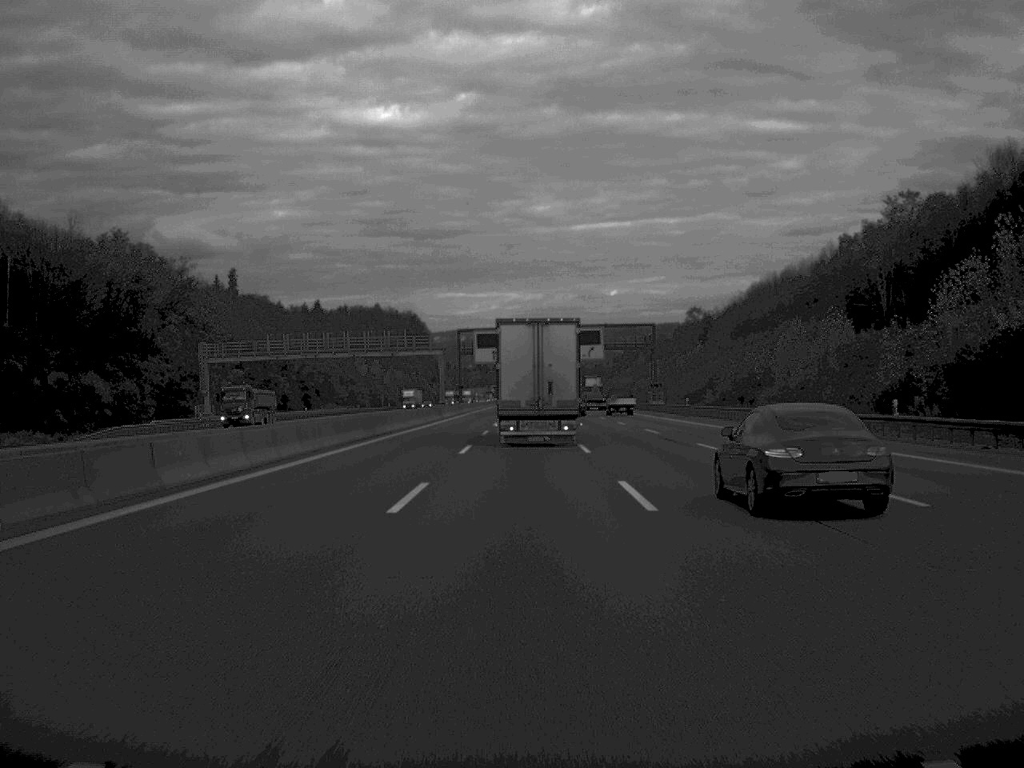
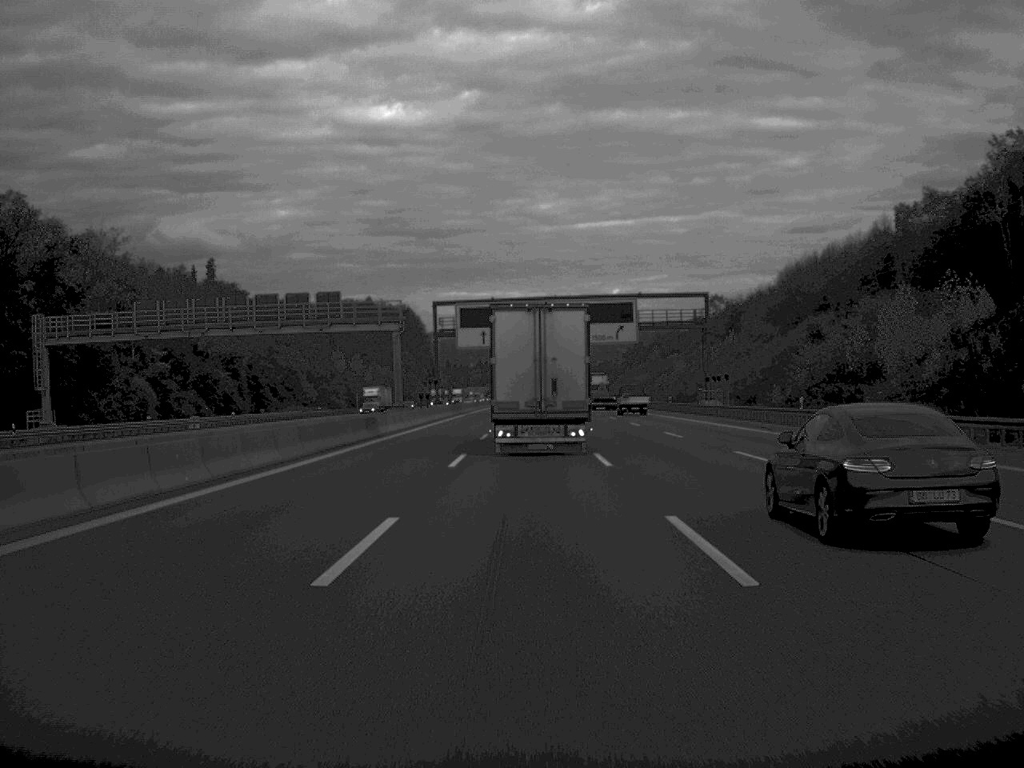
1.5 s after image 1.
(-0.1, +42.3) m; 0°
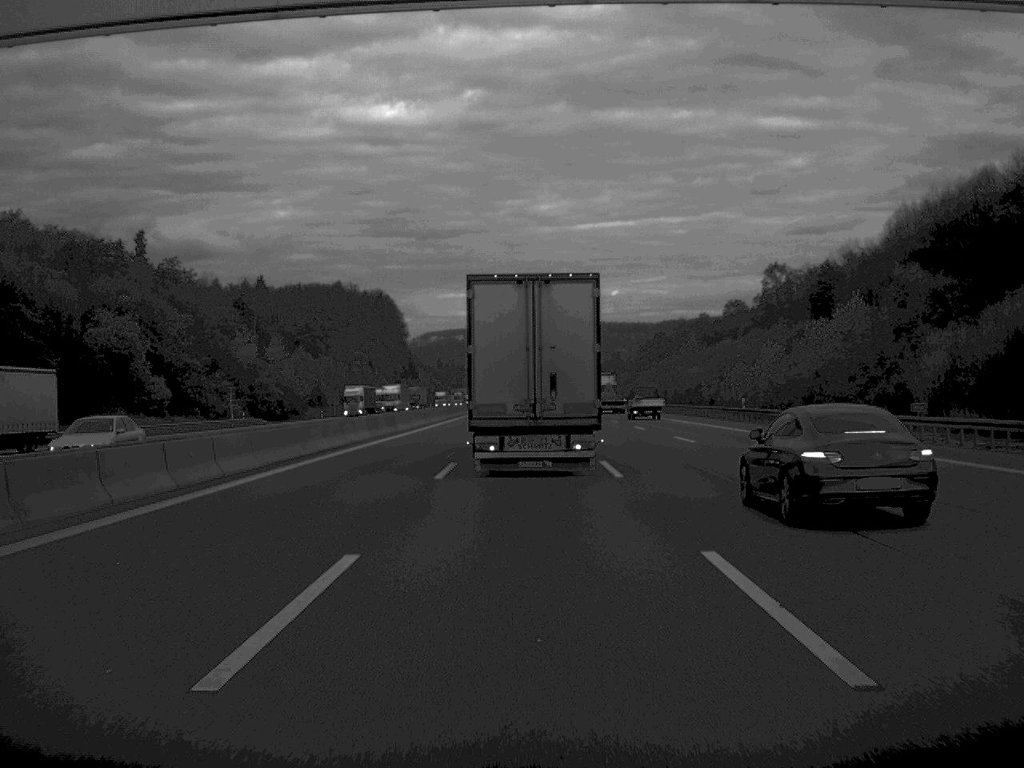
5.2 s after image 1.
(+0.2, +92.8) m; 0°
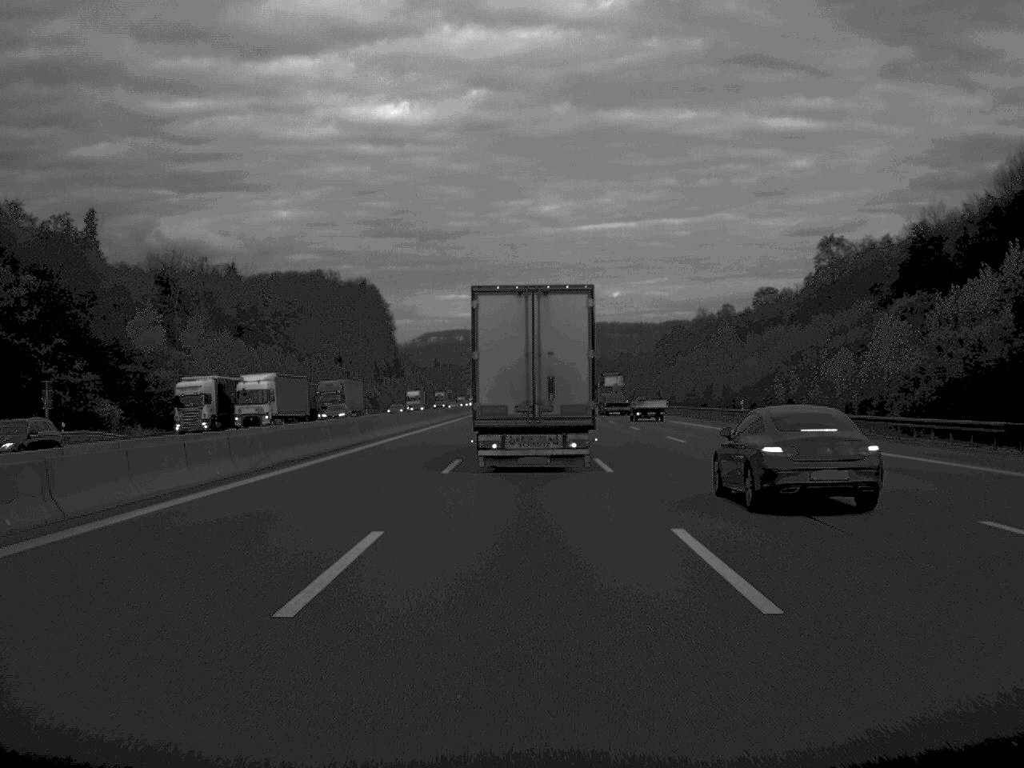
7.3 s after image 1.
(0.0, +50.9) m; 0°
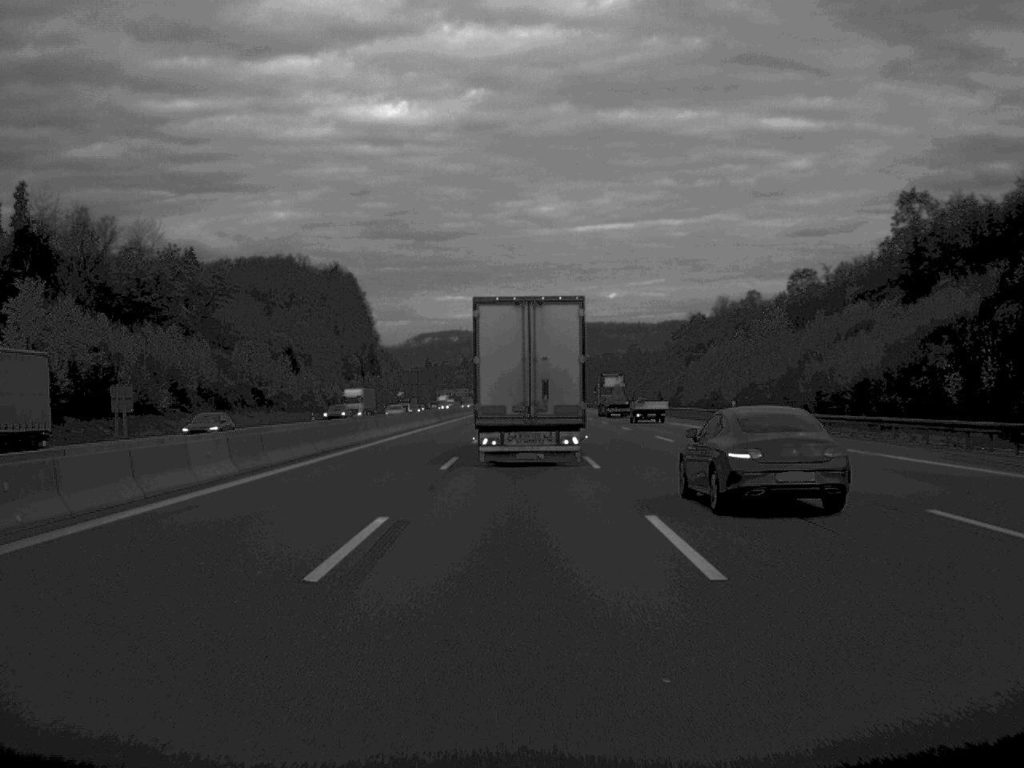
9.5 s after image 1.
(+0.1, +51.8) m; 0°
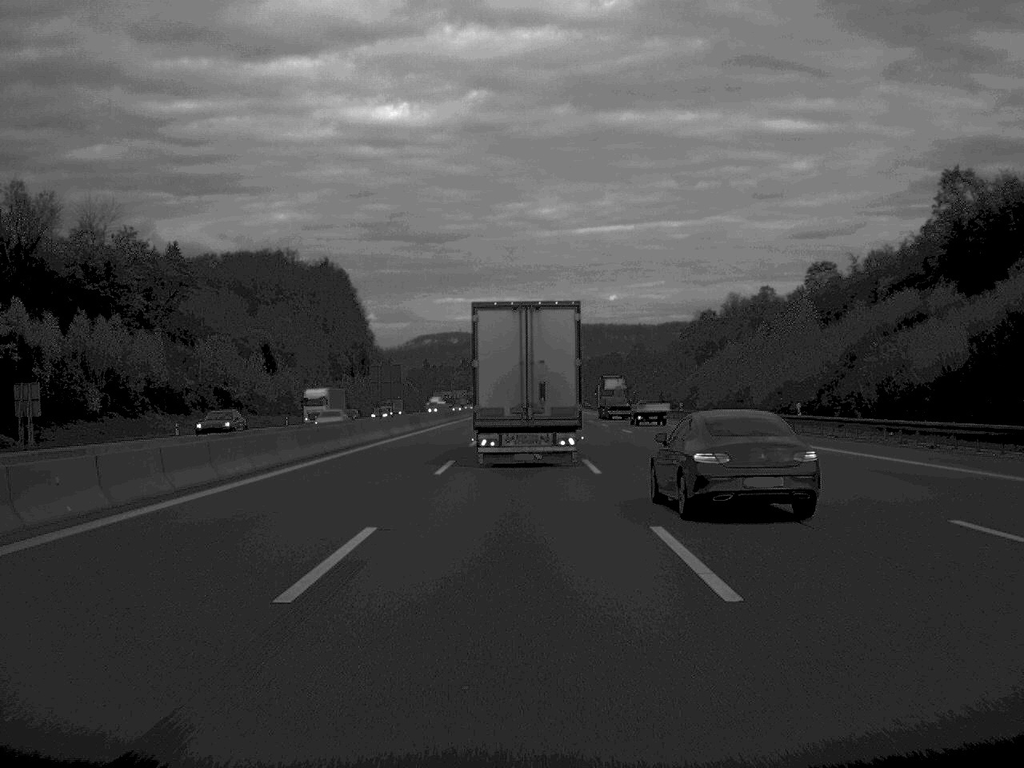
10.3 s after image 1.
(0.0, +19.5) m; 0°
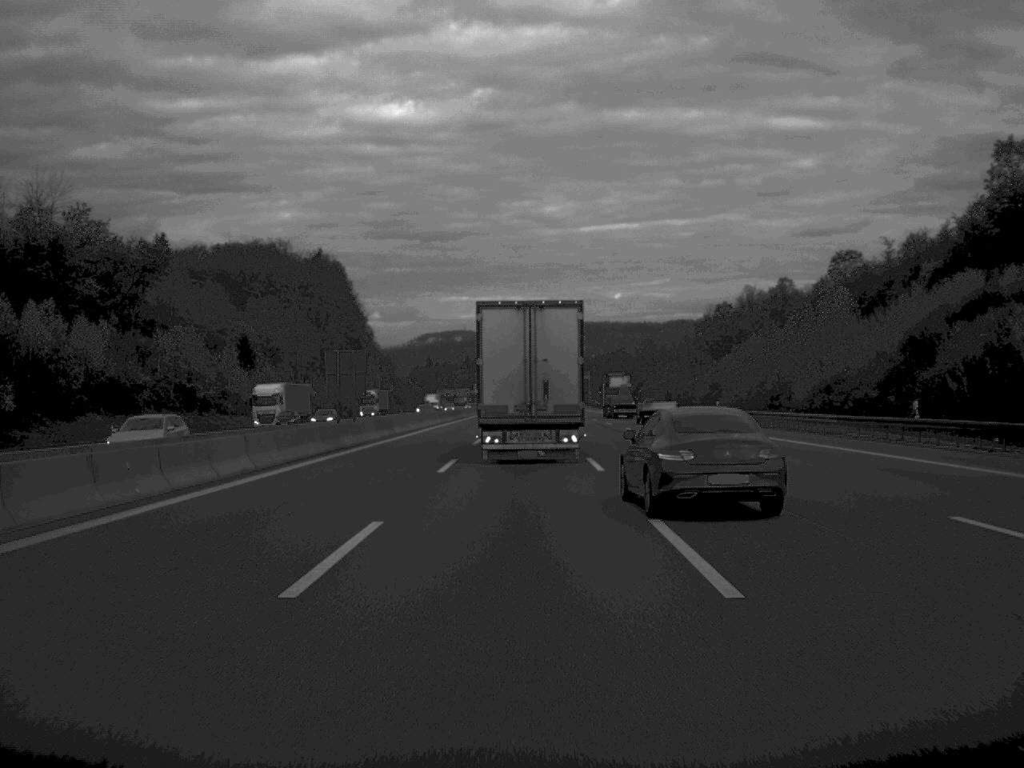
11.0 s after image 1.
(0.0, +17.3) m; 0°
